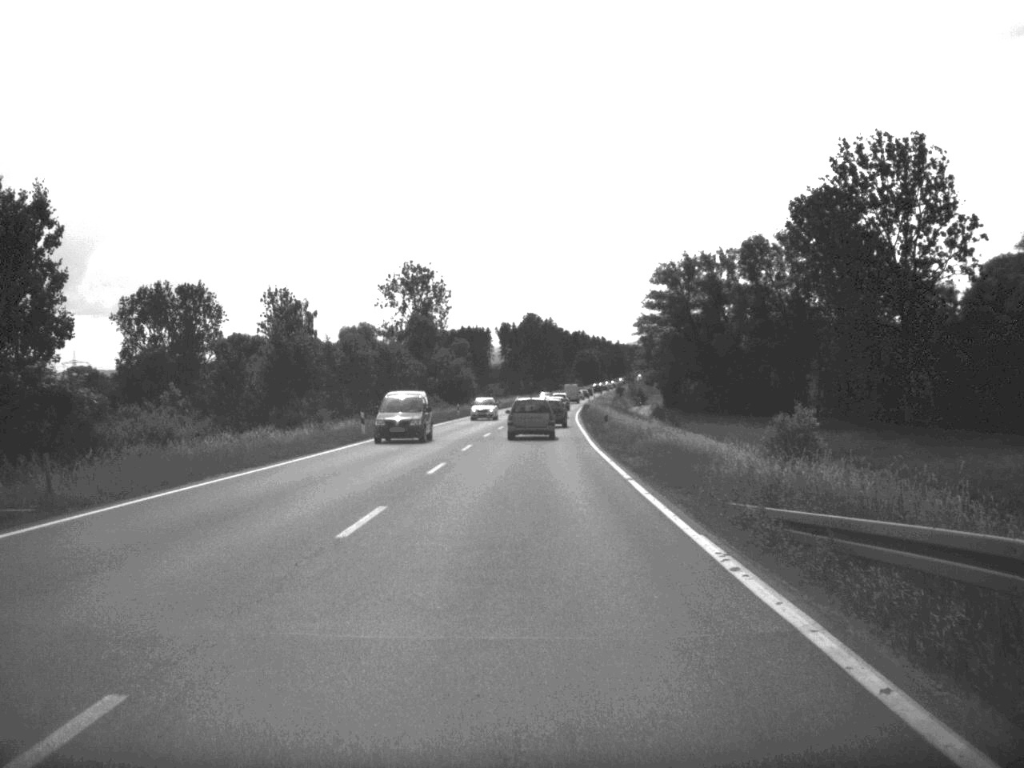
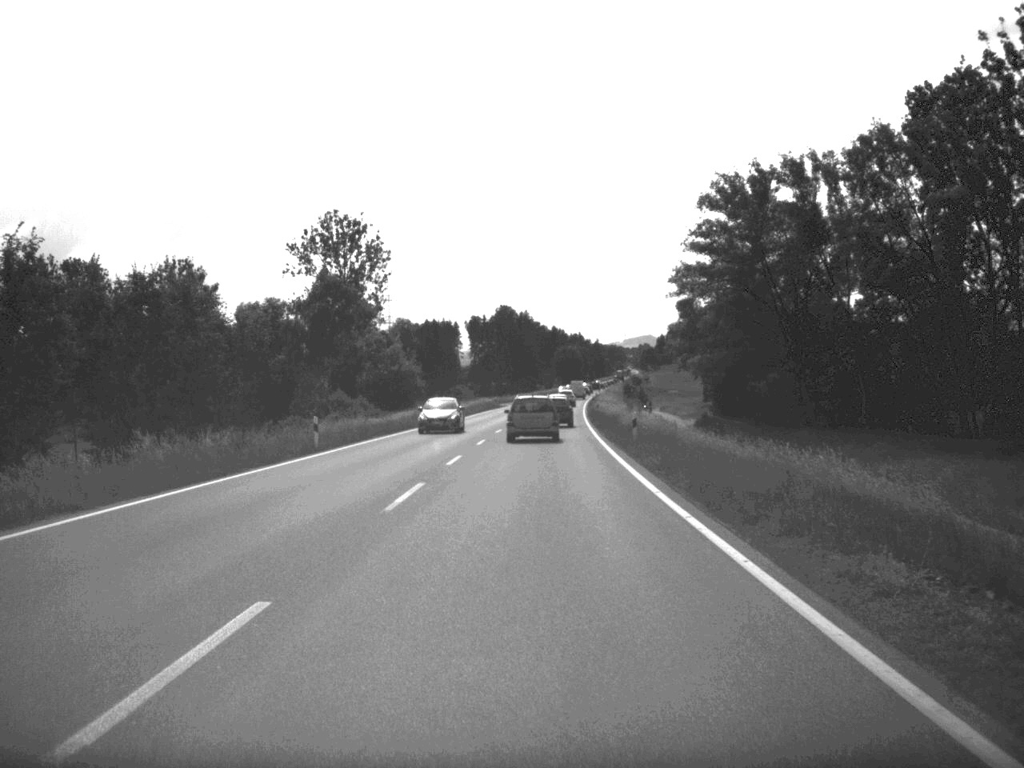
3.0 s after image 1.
(+0.5, +56.1) m; +1°
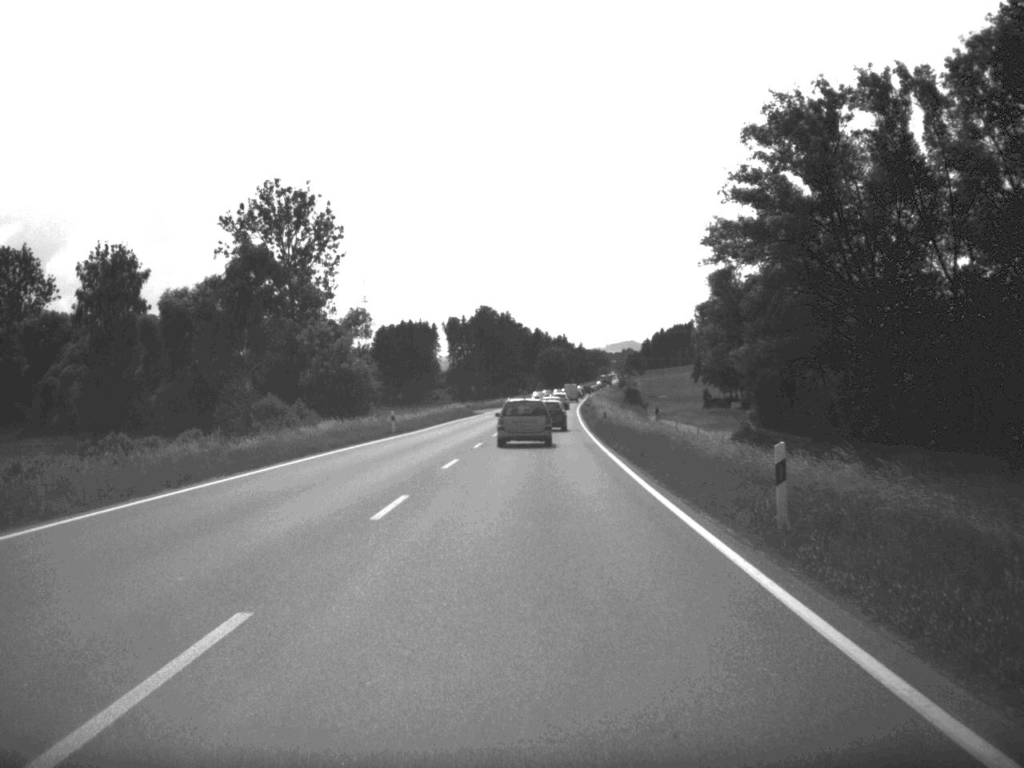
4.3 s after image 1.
(+0.2, +24.0) m; +1°
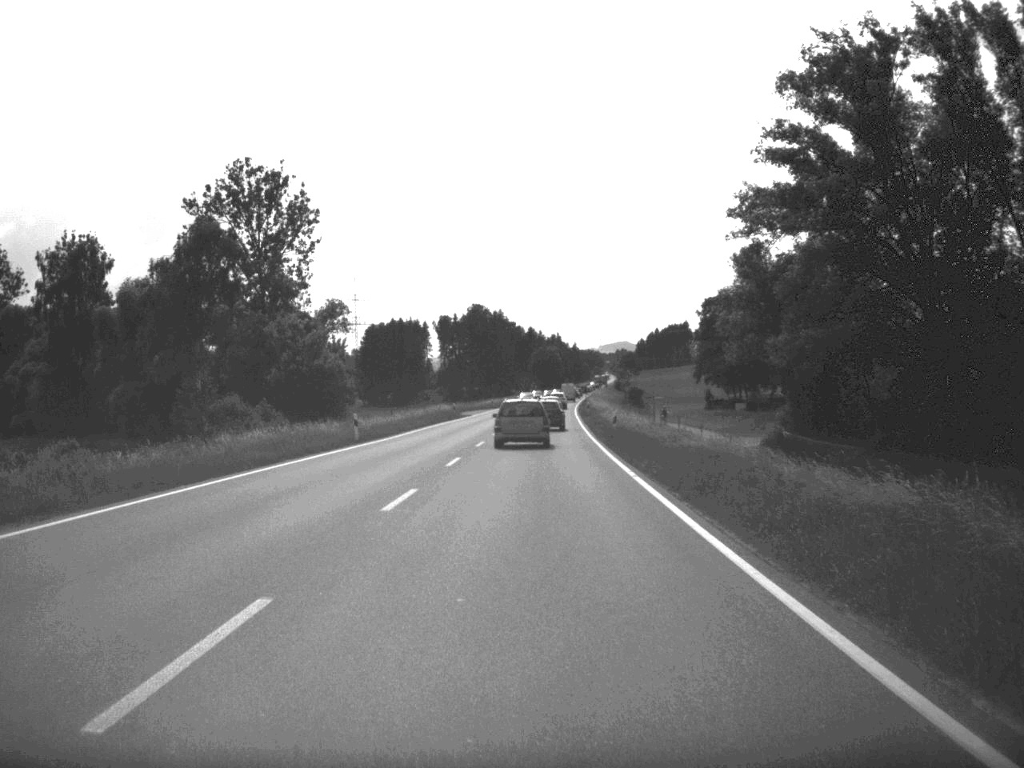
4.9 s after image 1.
(0.0, +10.6) m; 0°
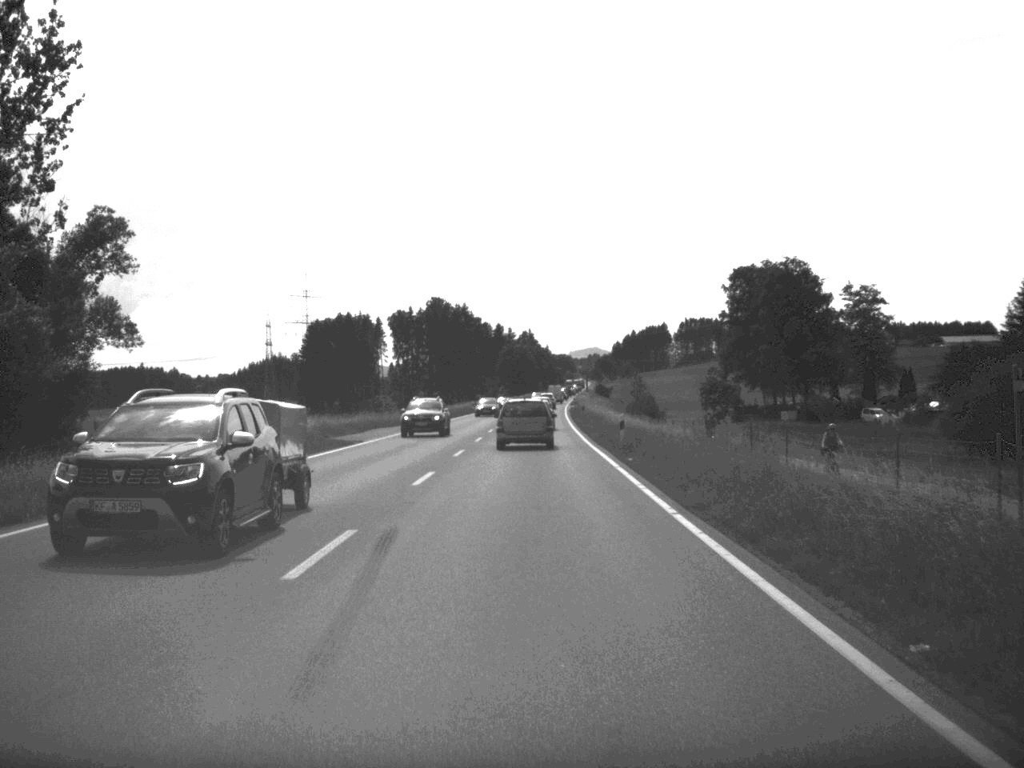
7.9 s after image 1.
(+0.6, +53.9) m; +1°
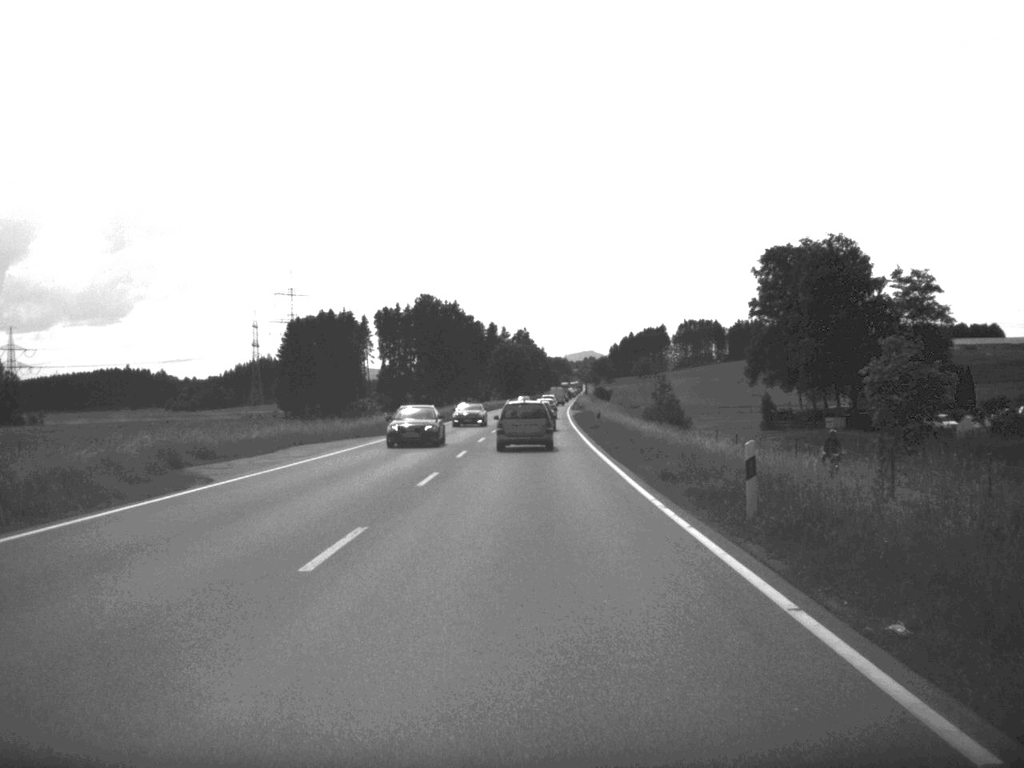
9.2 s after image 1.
(+0.1, +22.8) m; 0°
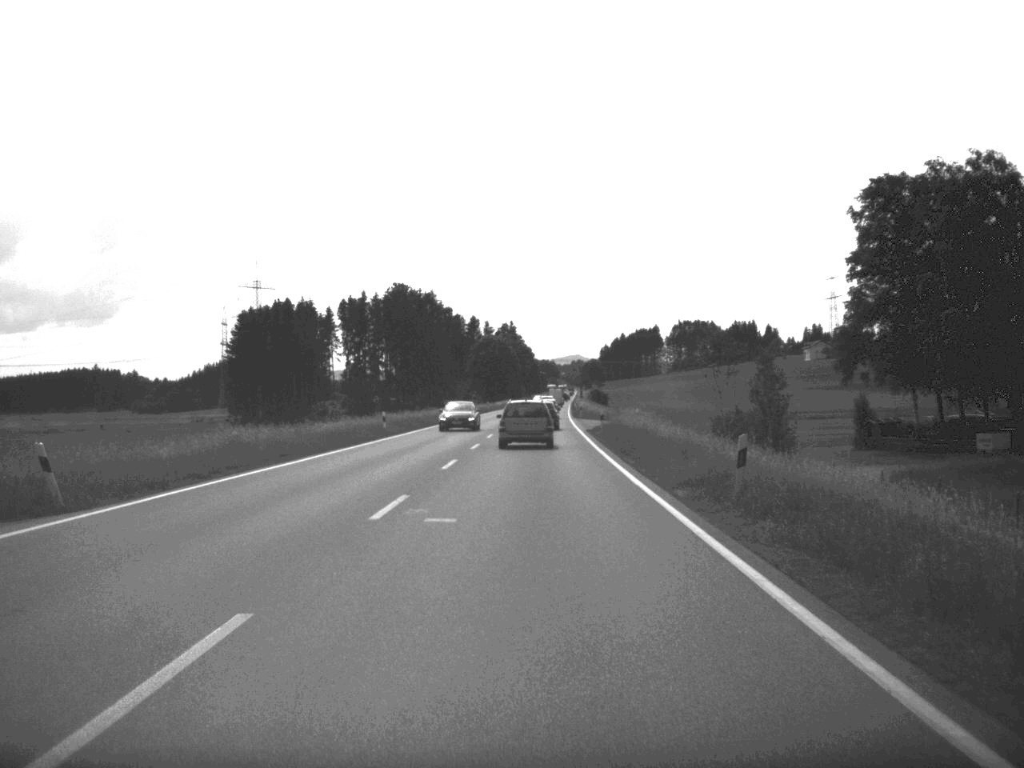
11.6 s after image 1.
(+0.2, +42.4) m; +1°
